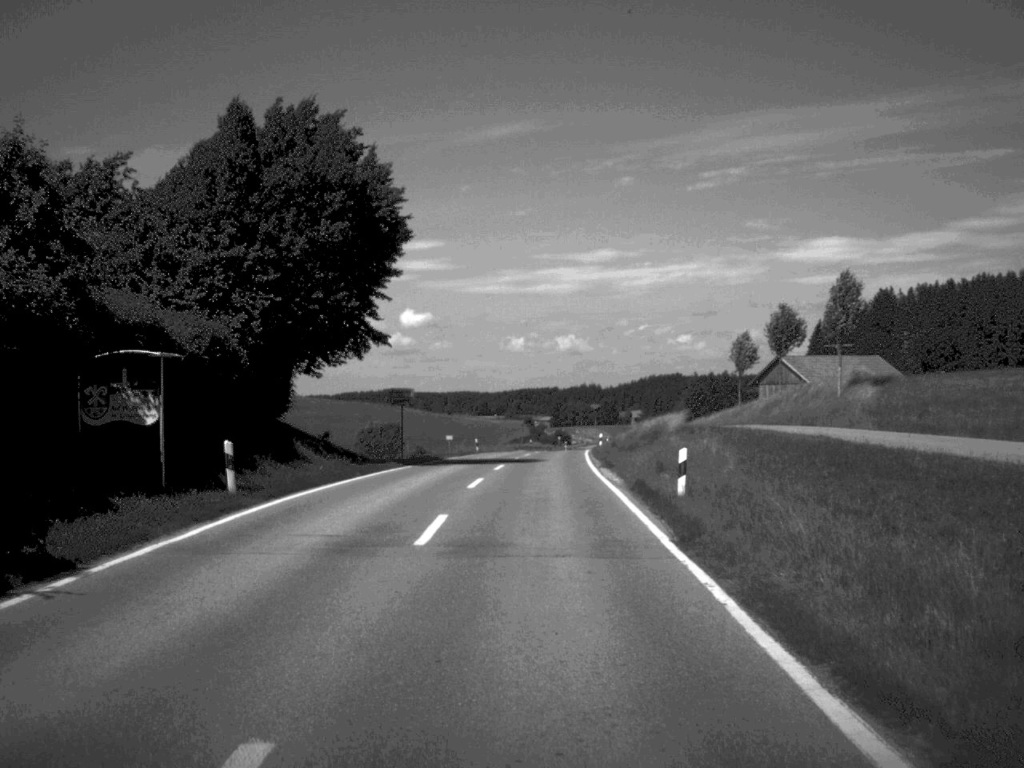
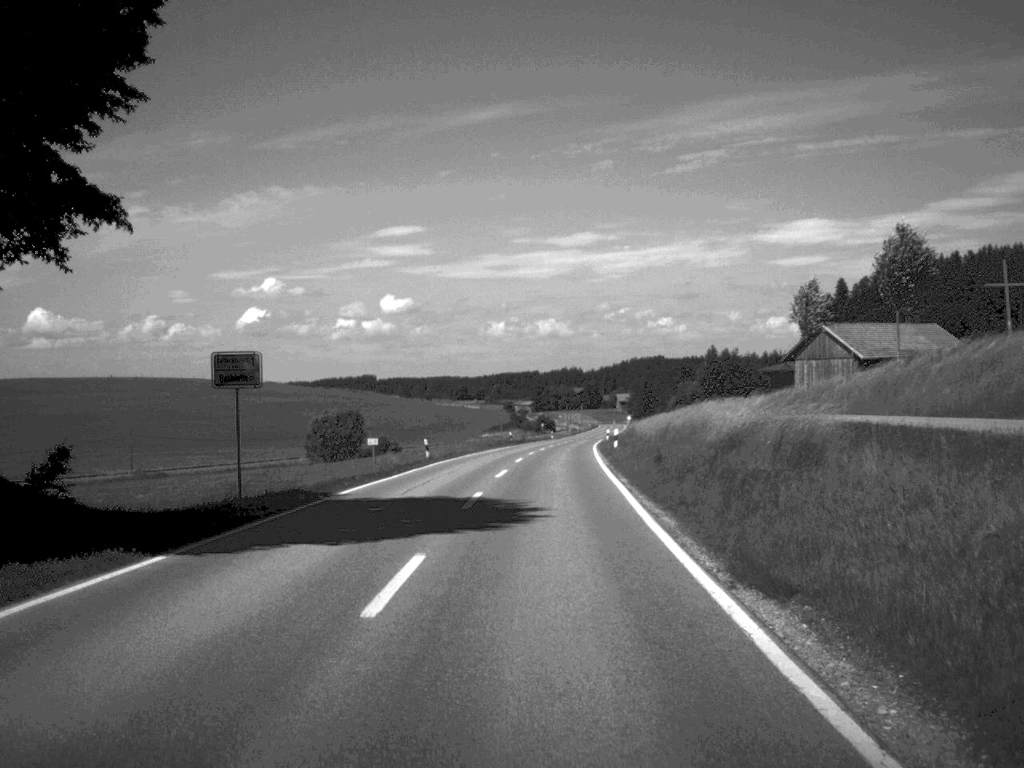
(+0.2, +26.1) m; +1°
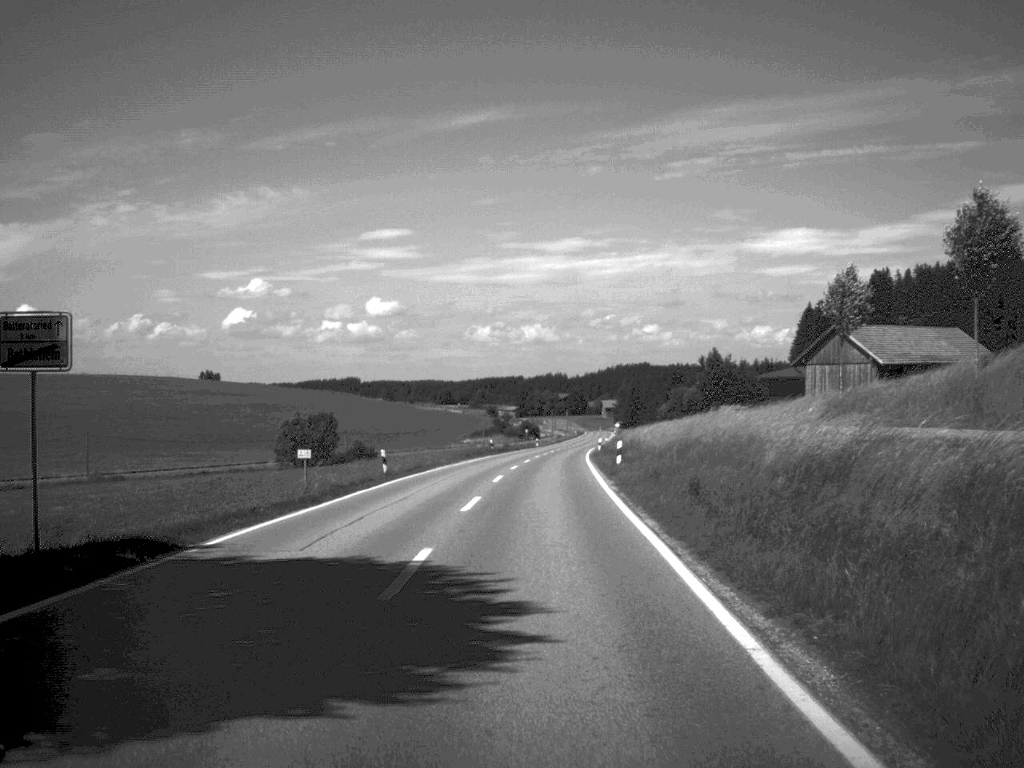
(+0.1, +9.7) m; +1°
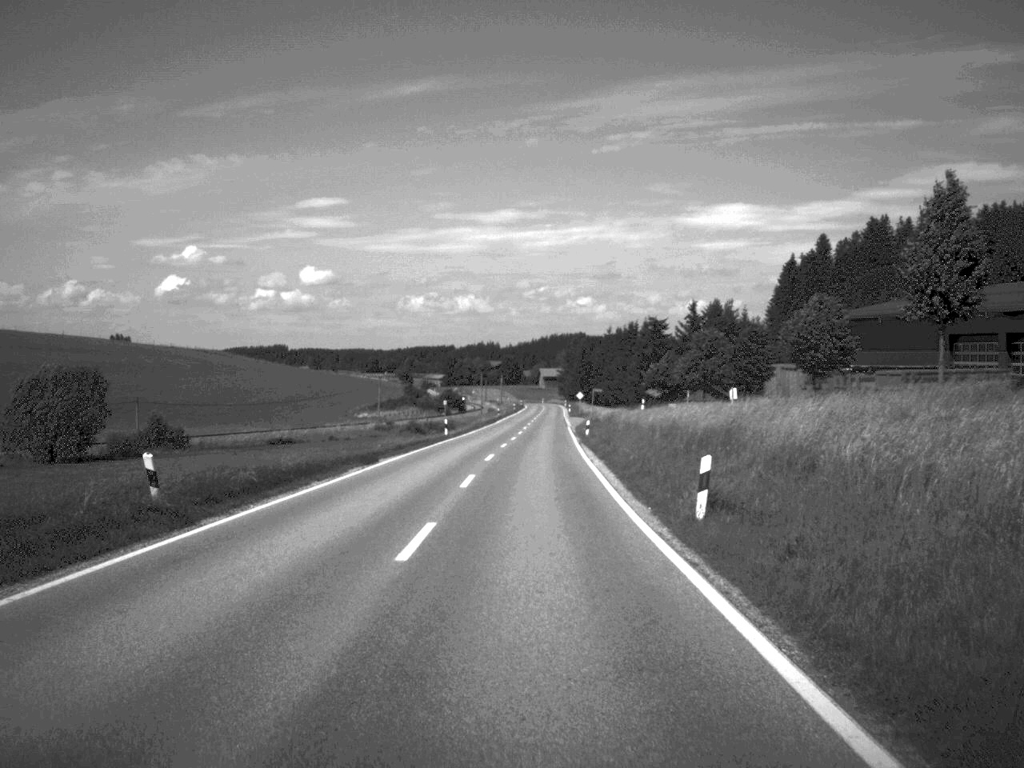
(+1.5, +68.7) m; +3°
